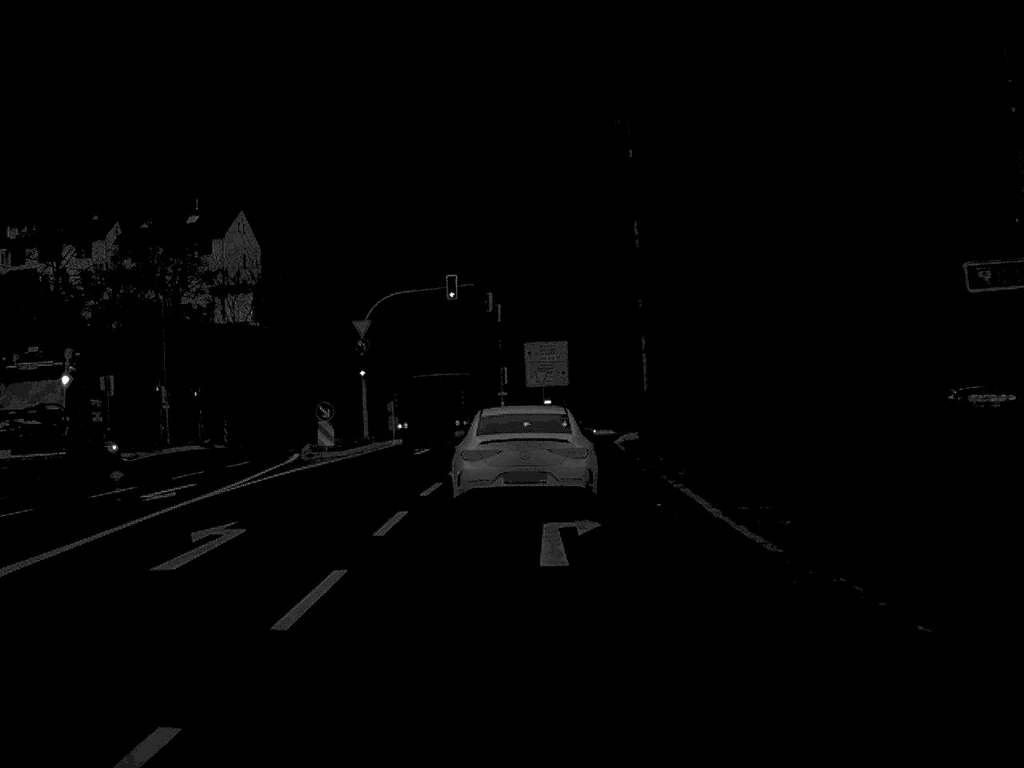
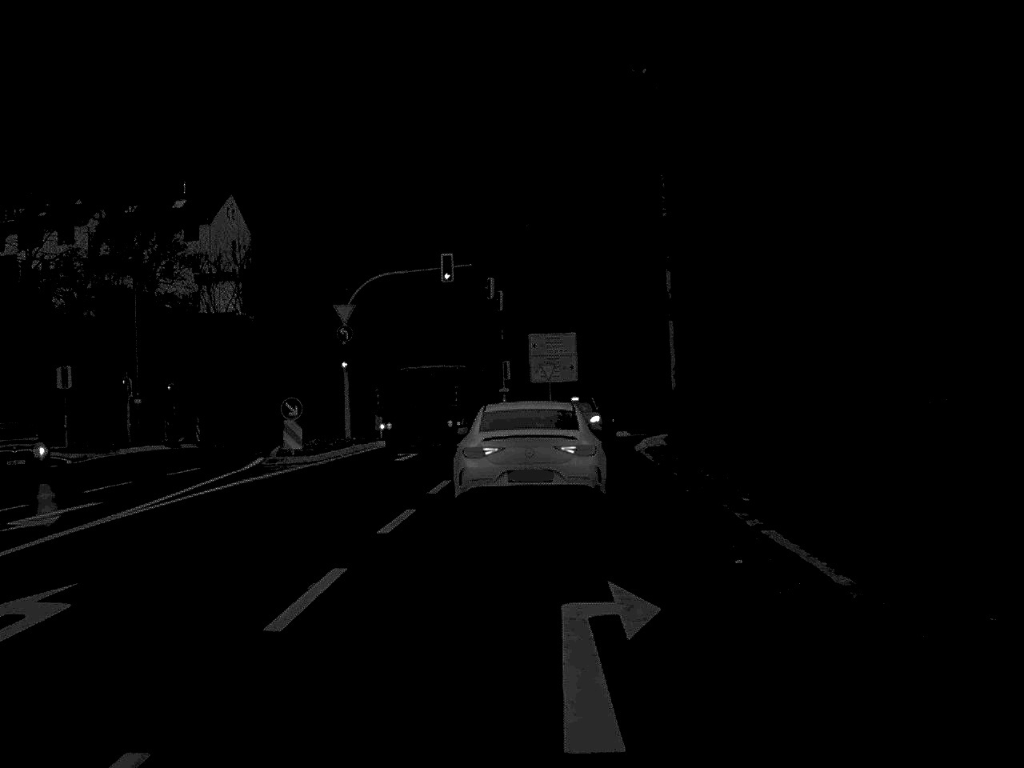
(0.0, +6.4) m; 0°
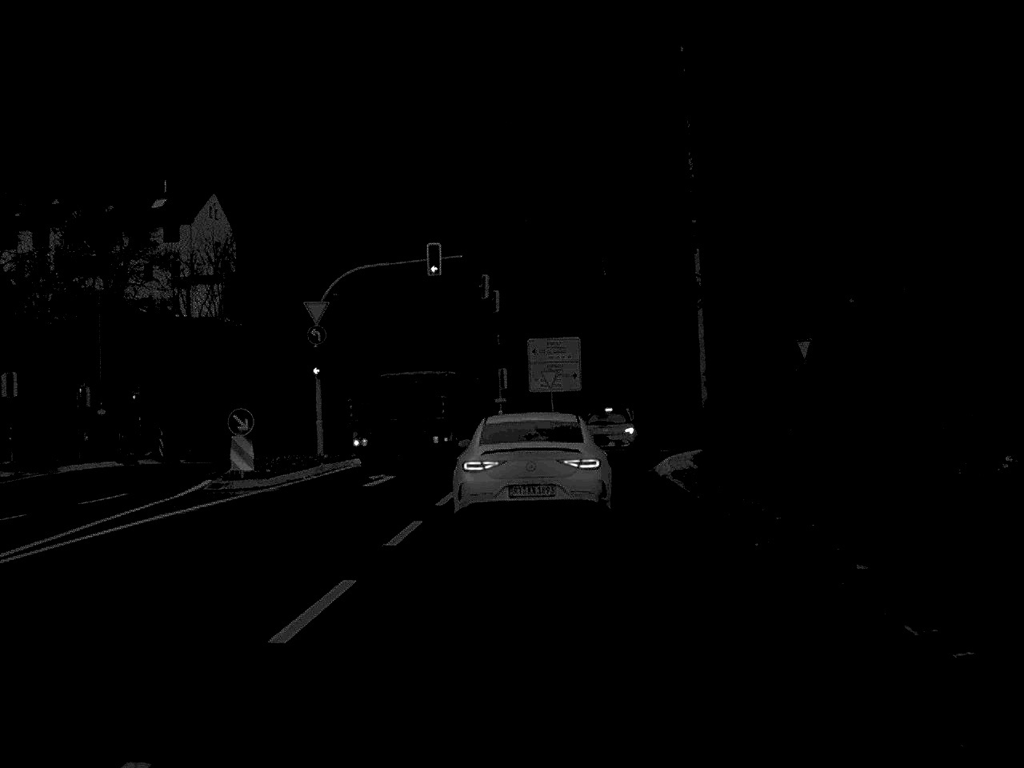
(0.0, +6.0) m; 0°
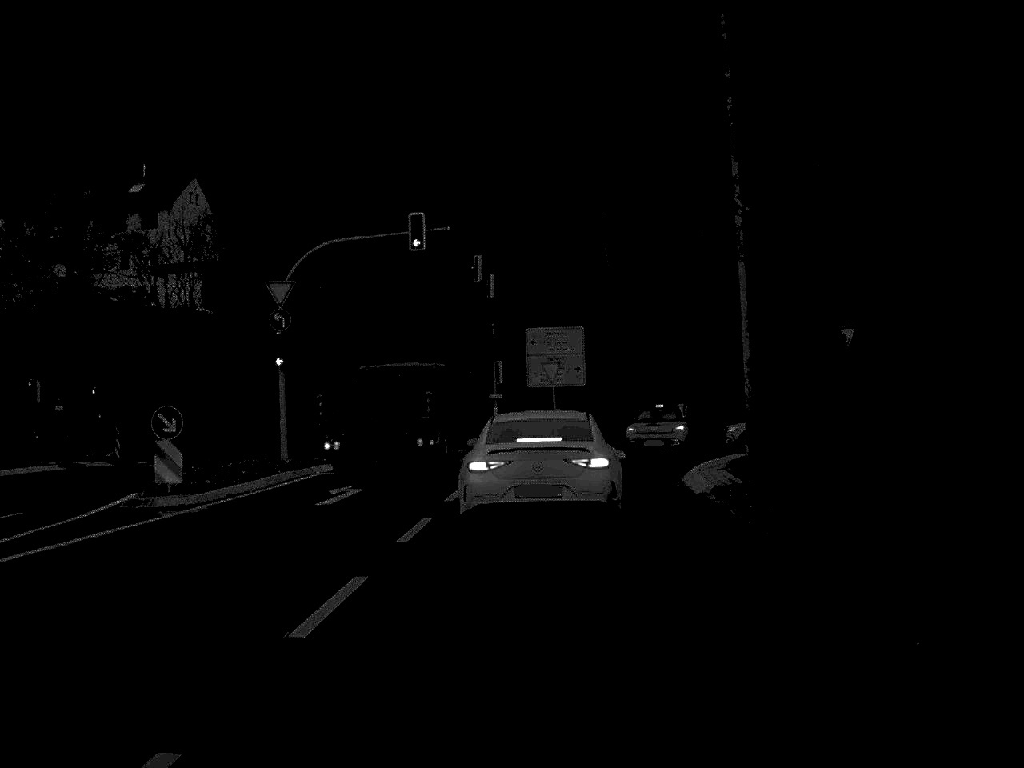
(0.0, +5.7) m; 0°
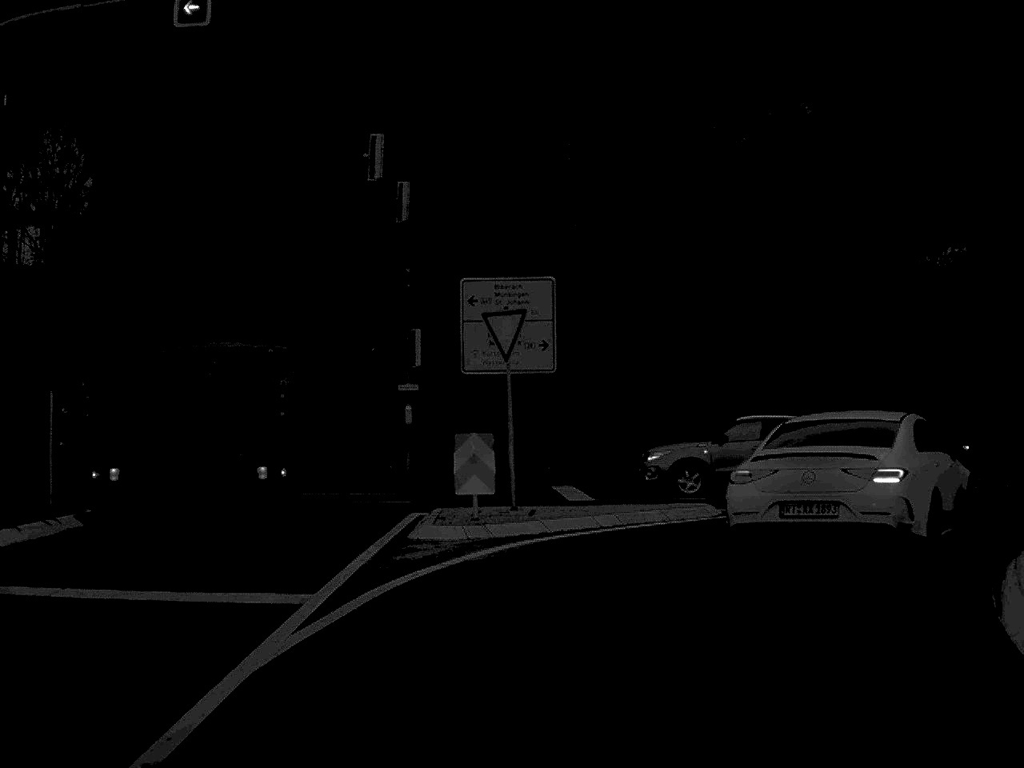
(+0.2, +20.4) m; +3°
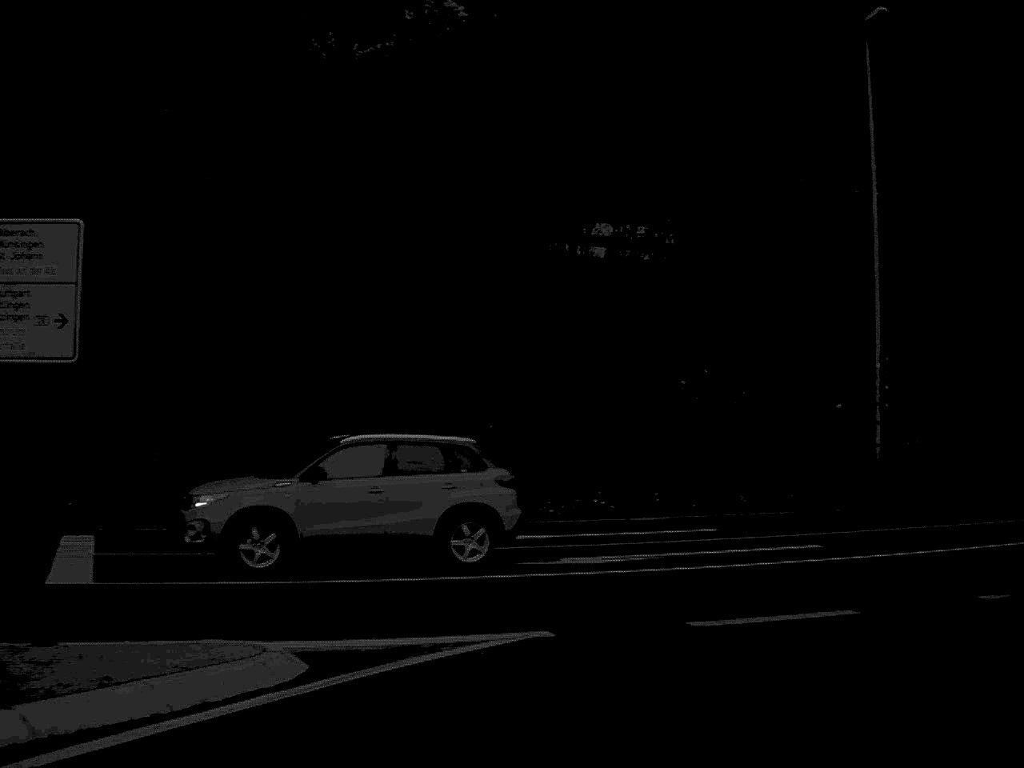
(+1.3, +10.6) m; +18°
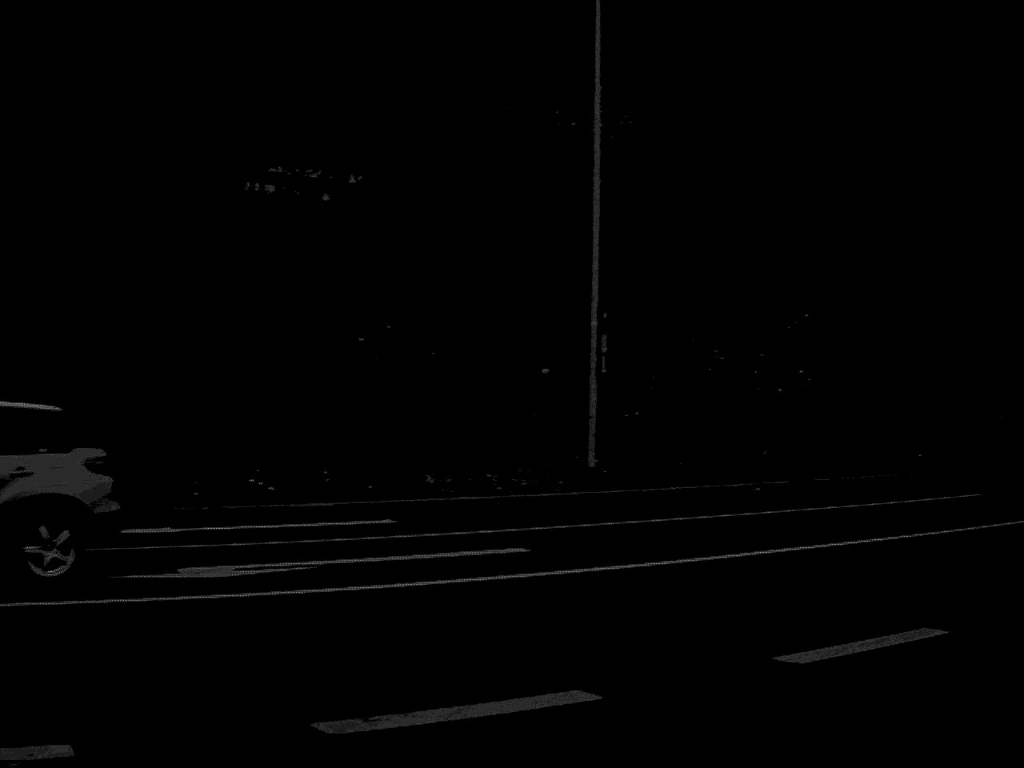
(+0.5, +4.1) m; +14°
